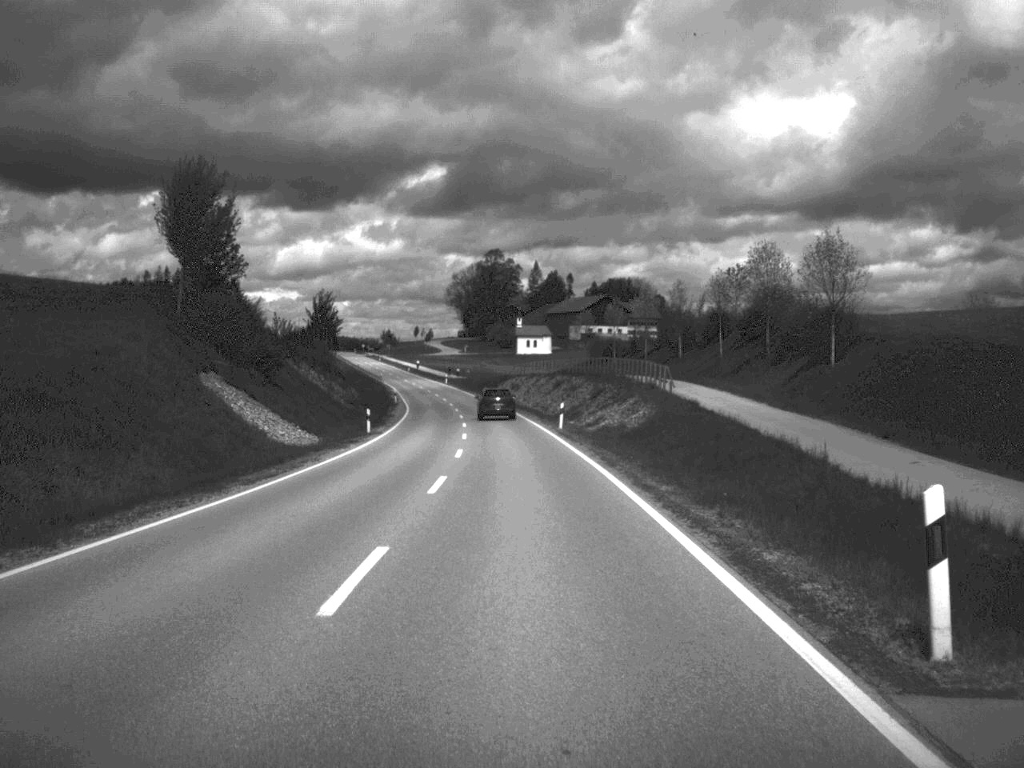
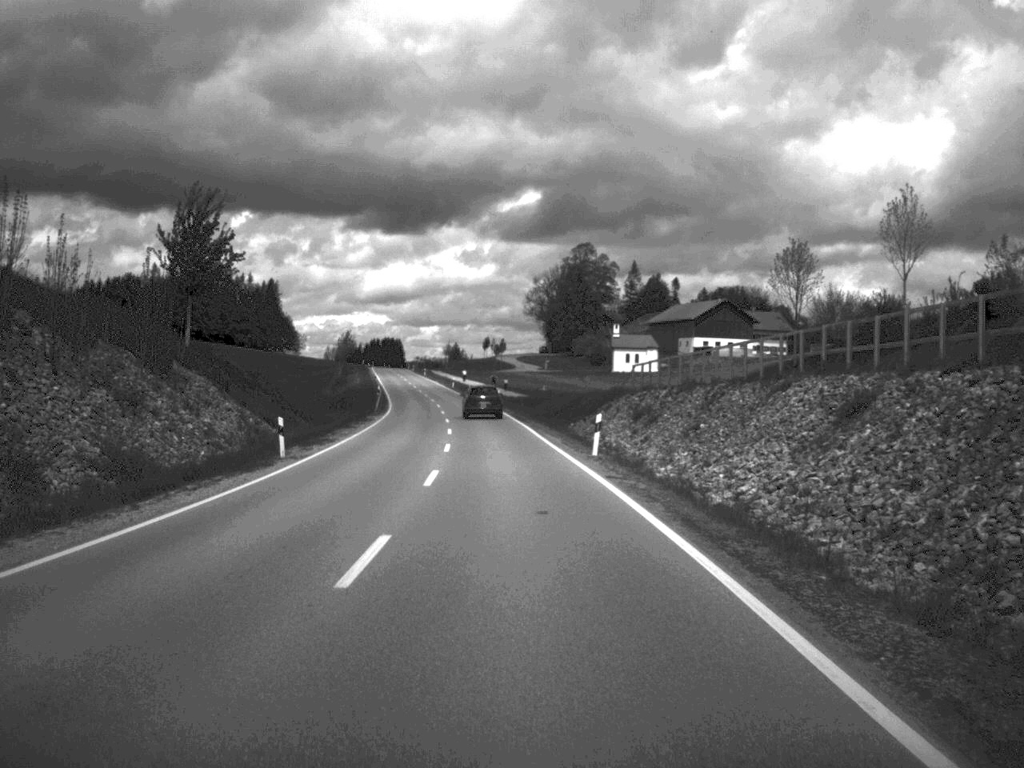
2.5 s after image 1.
(-2.1, +68.9) m; -4°
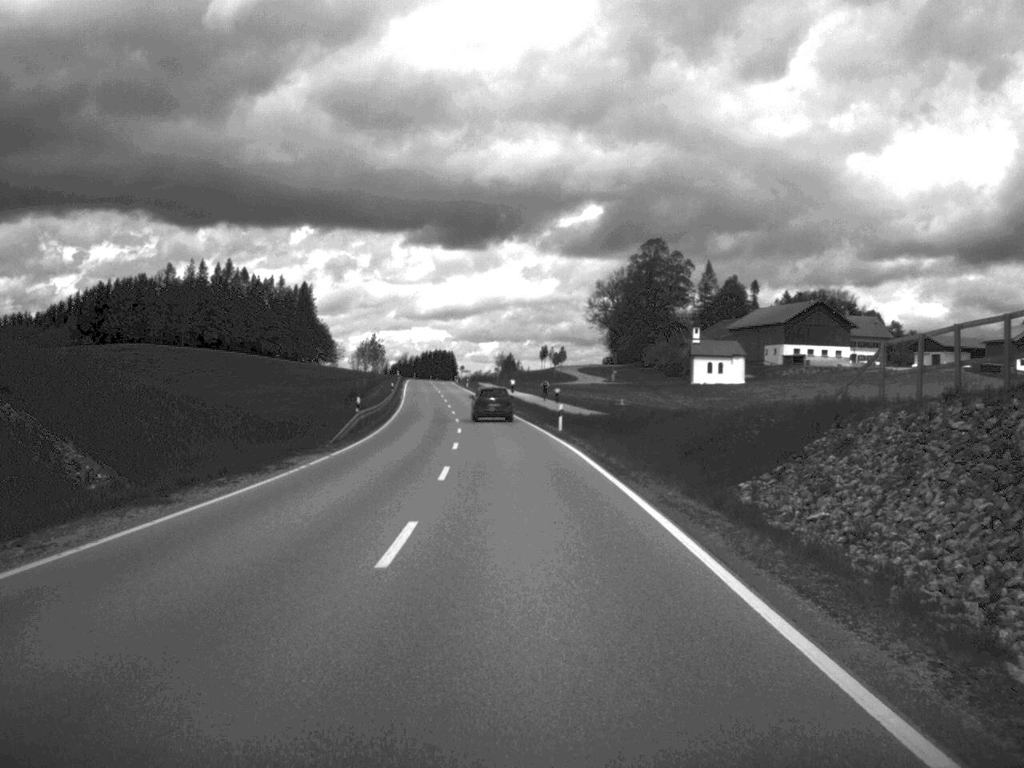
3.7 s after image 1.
(-0.8, +33.7) m; -3°
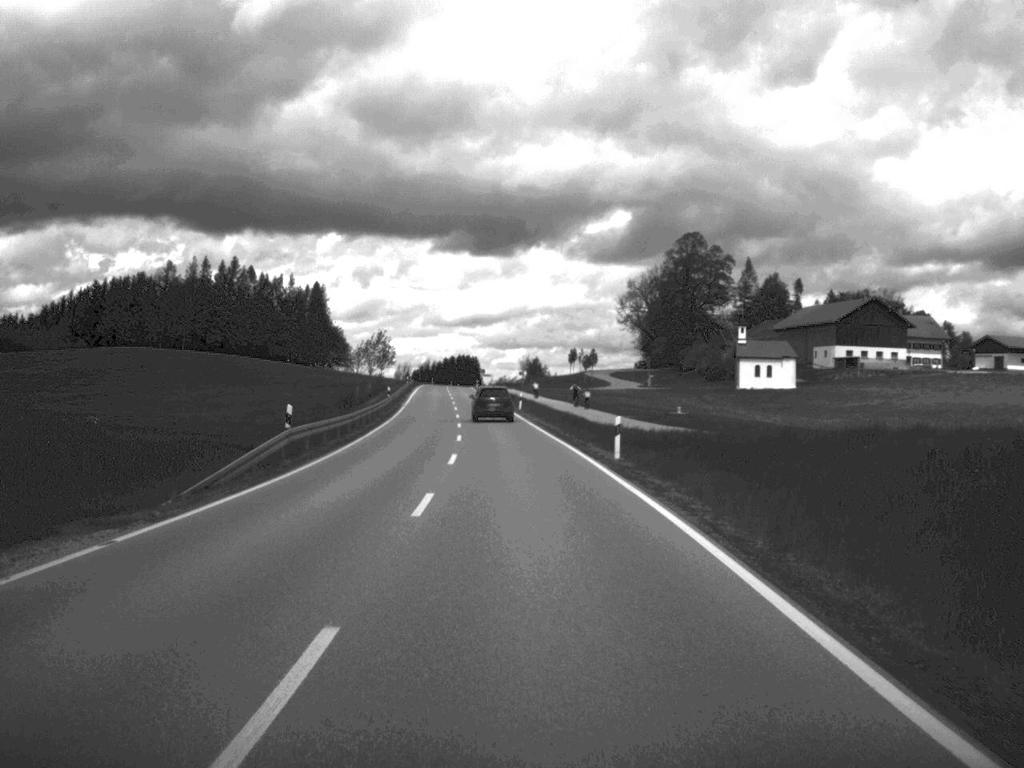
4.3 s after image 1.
(-0.2, +18.8) m; -1°
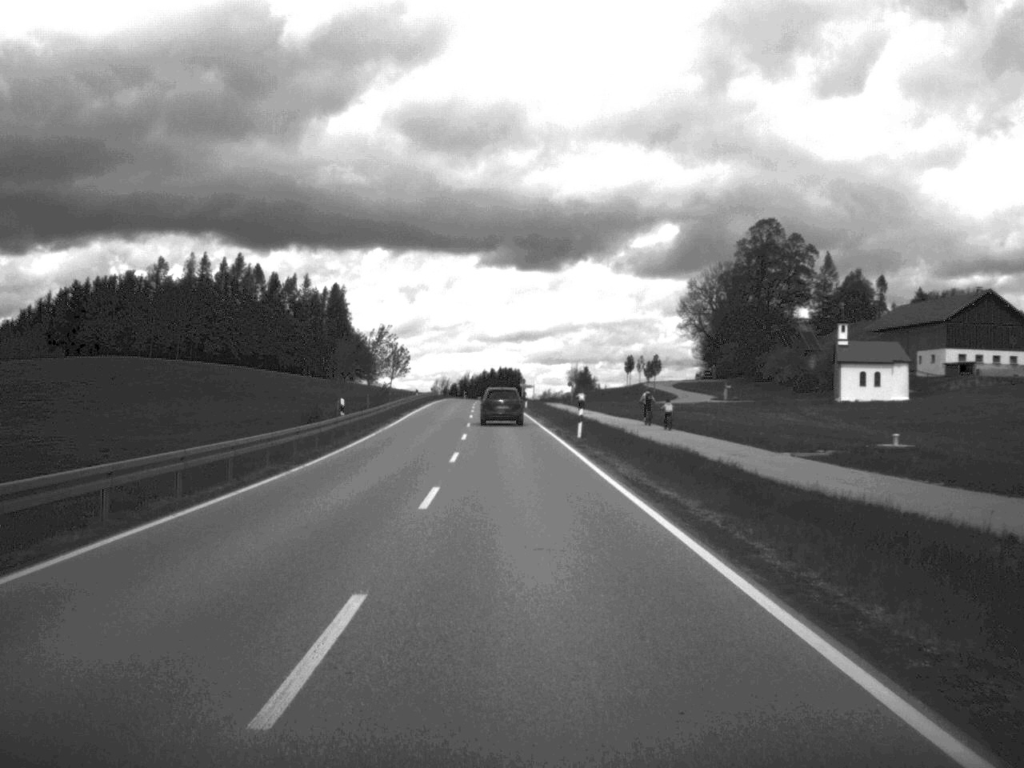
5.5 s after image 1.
(-0.6, +33.8) m; -2°
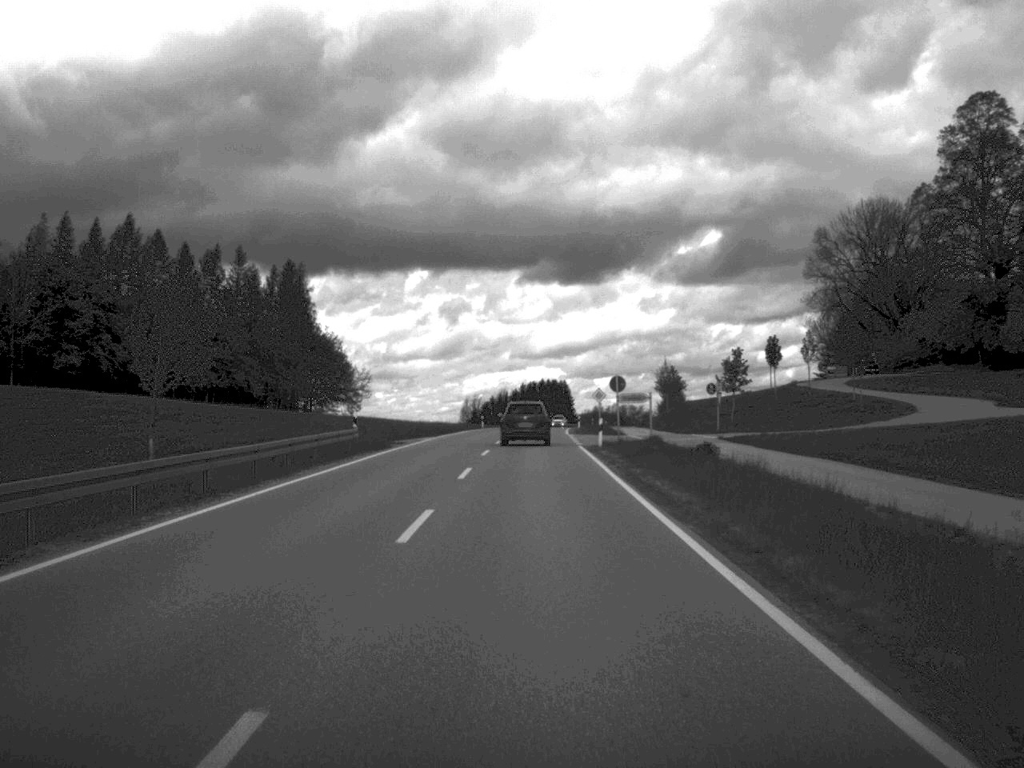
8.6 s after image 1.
(-2.3, +85.4) m; -2°
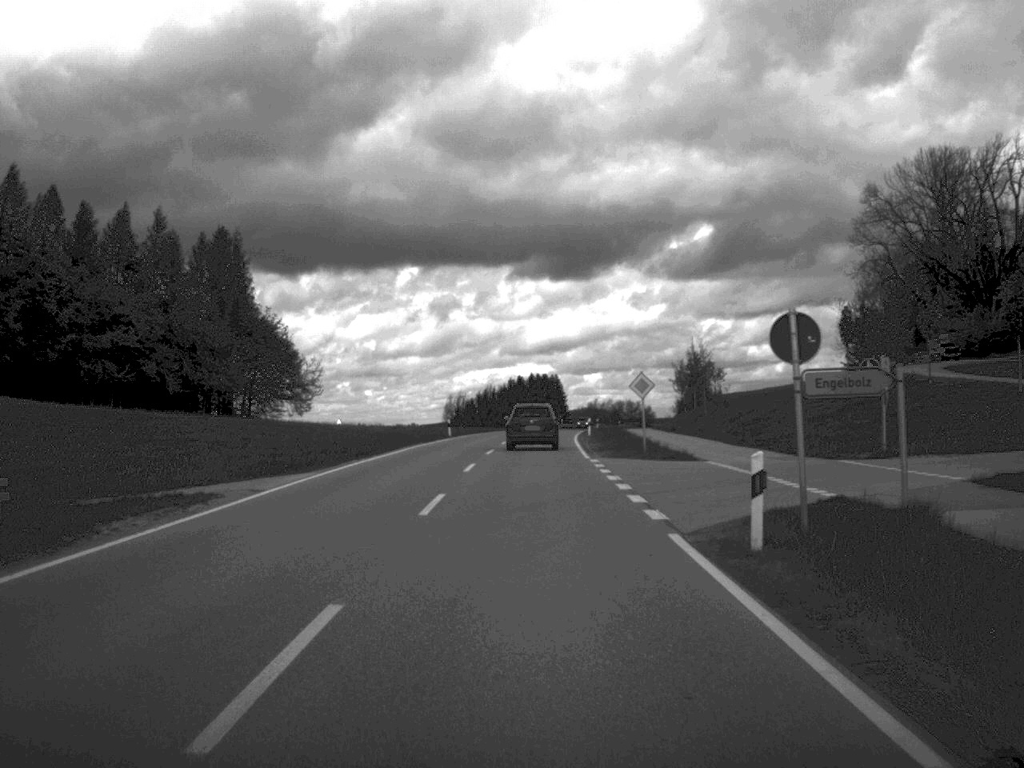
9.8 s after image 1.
(+0.1, +31.6) m; 0°
